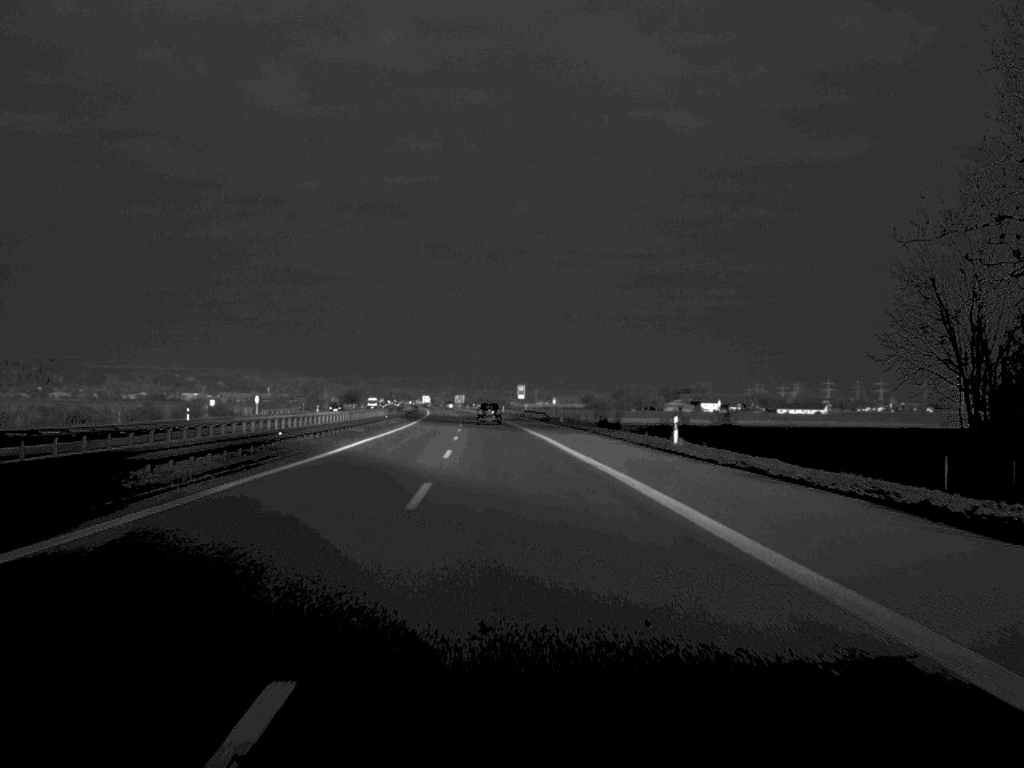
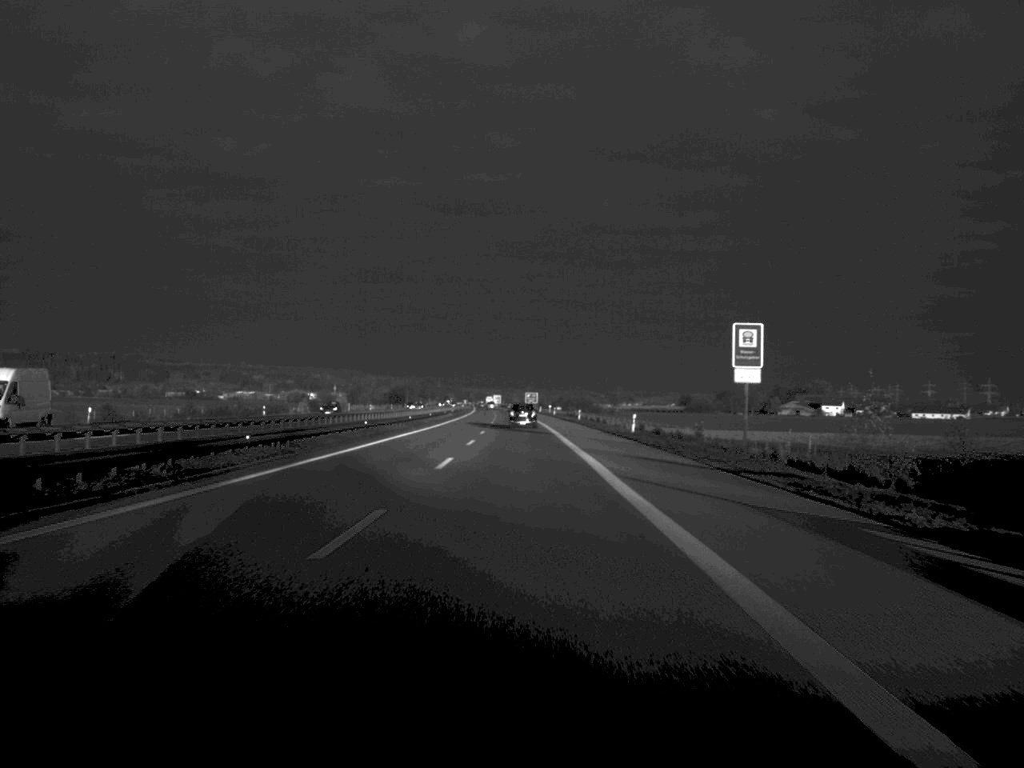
(-4.9, +131.5) m; -4°
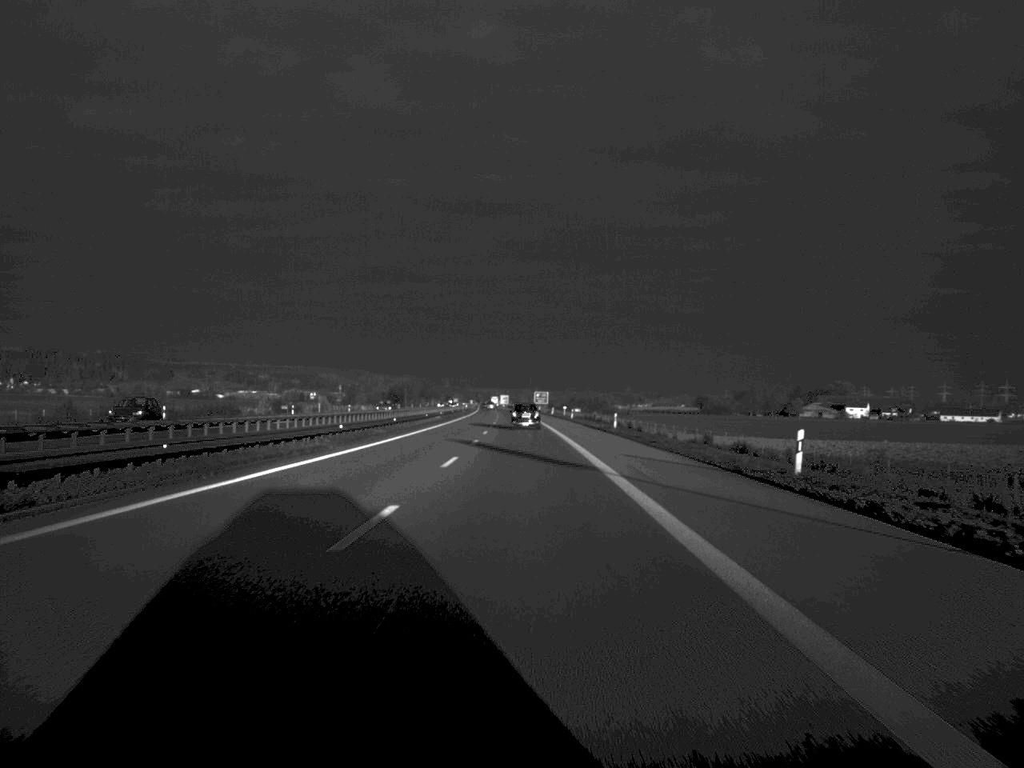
(-0.1, +34.8) m; 0°
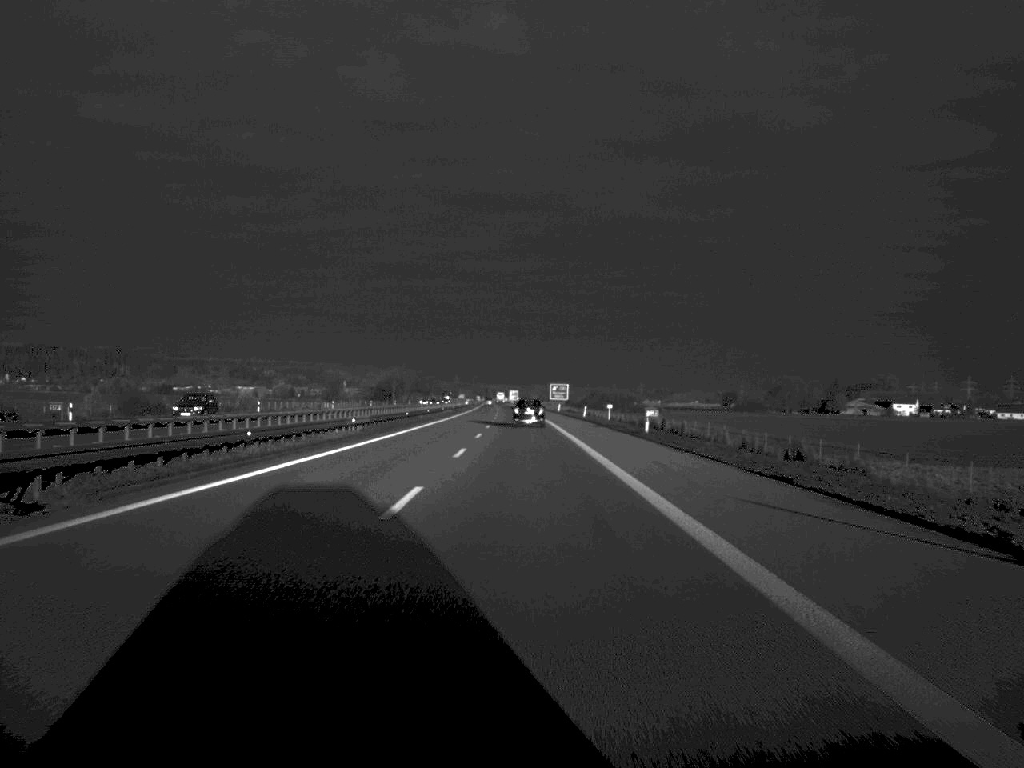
(-0.3, +68.0) m; -1°
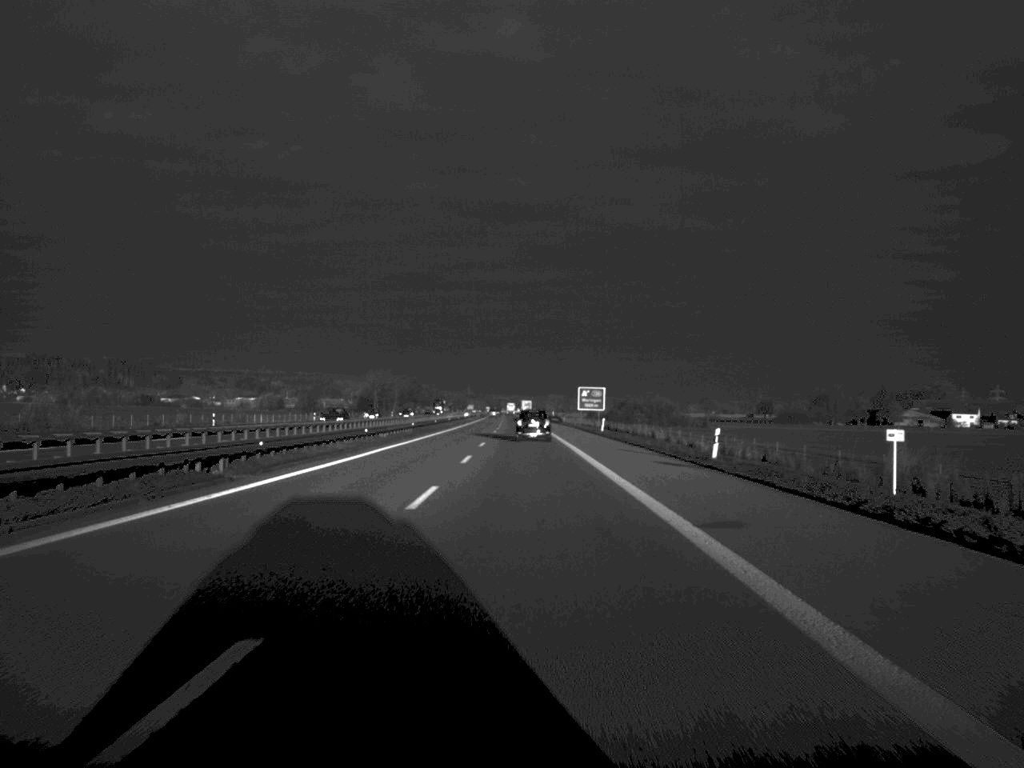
(-0.3, +68.0) m; -1°
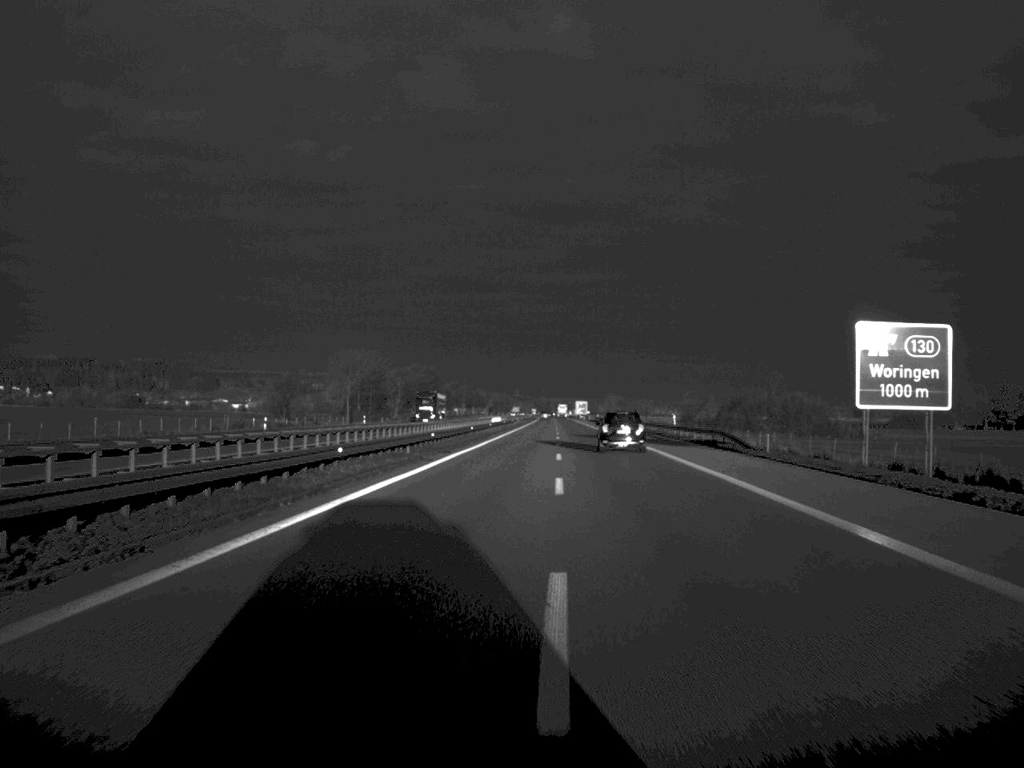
(-2.5, +103.6) m; -2°
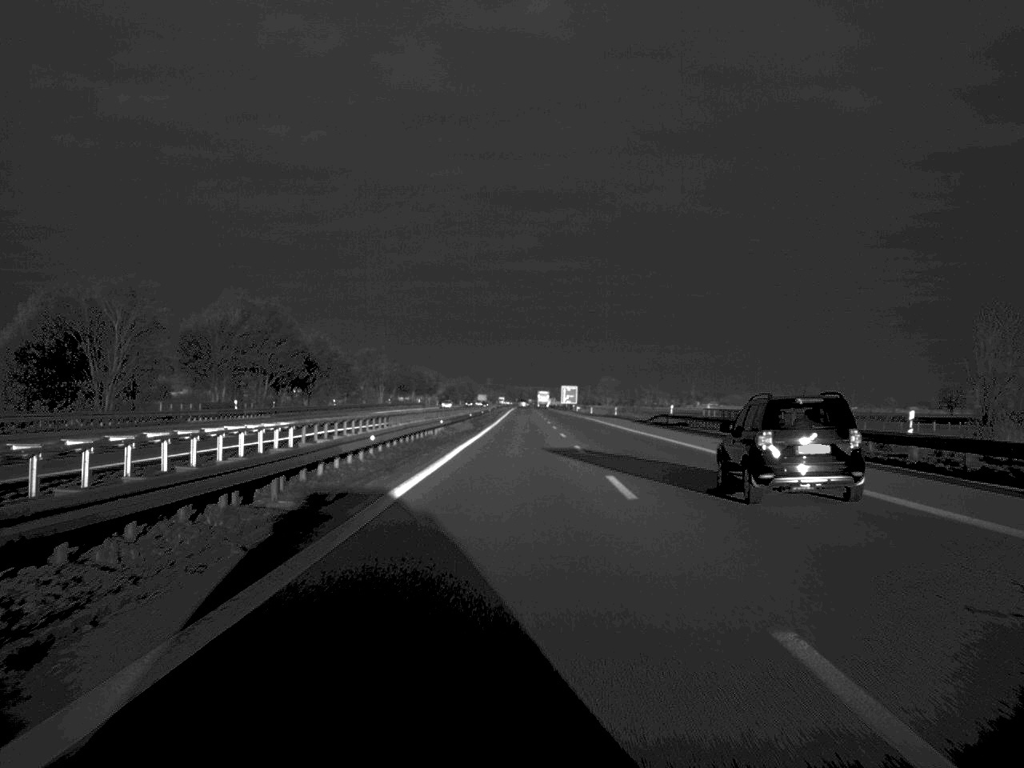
(+1.8, +147.5) m; +1°
